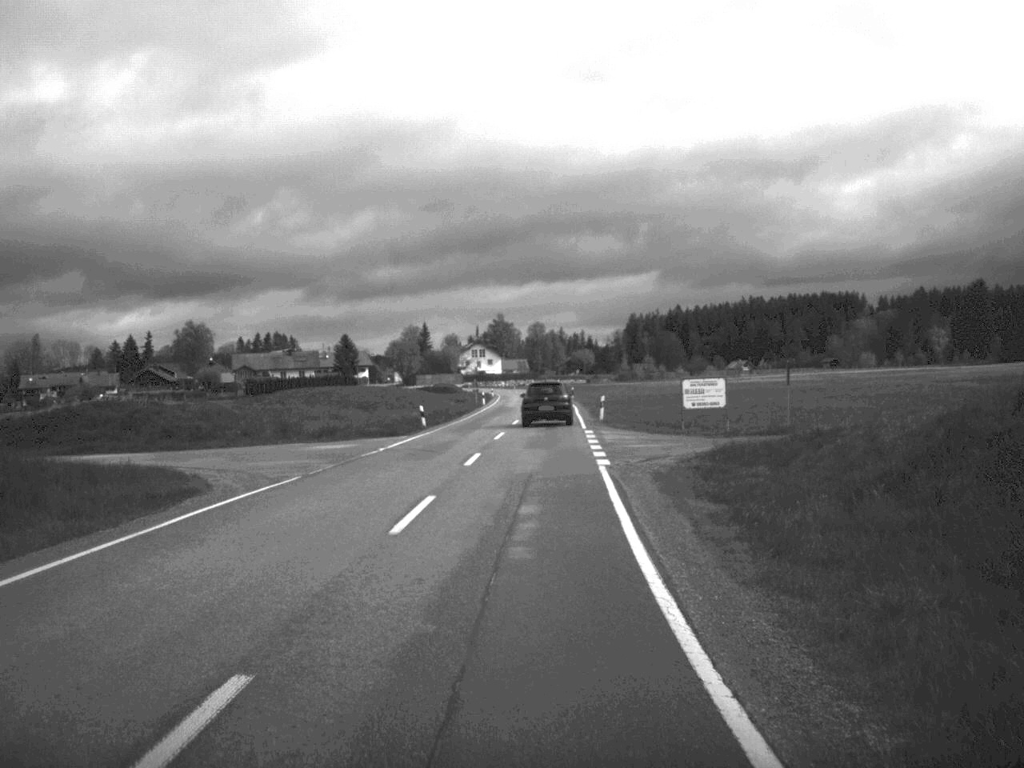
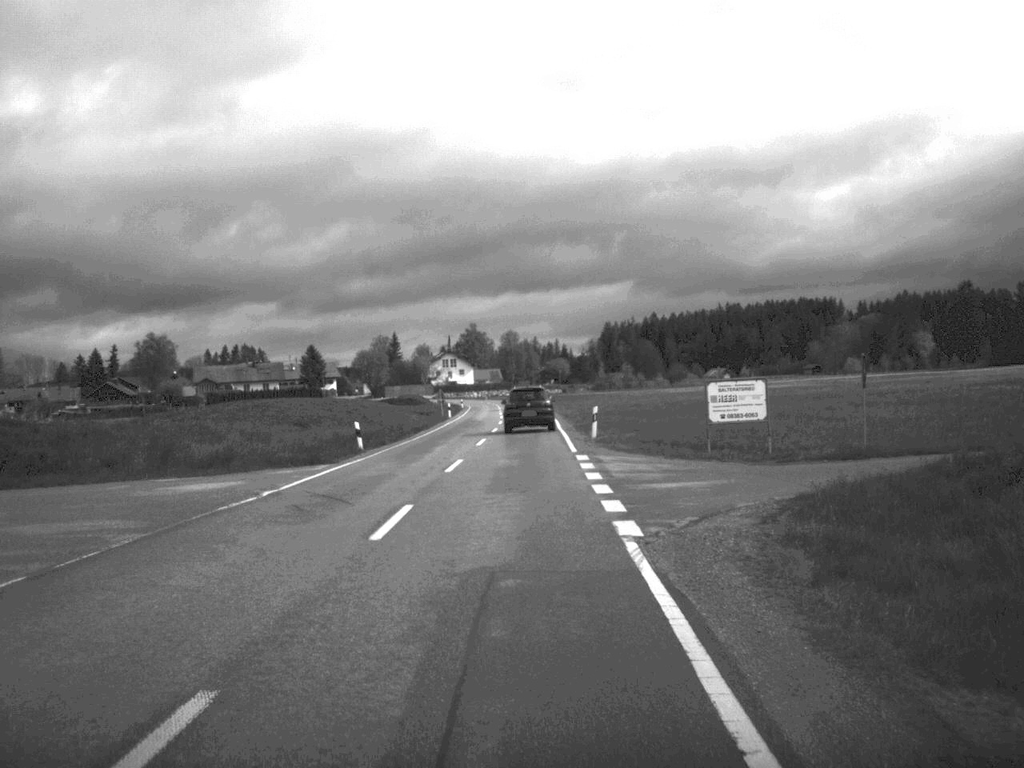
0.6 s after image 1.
(+0.1, +12.0) m; +1°
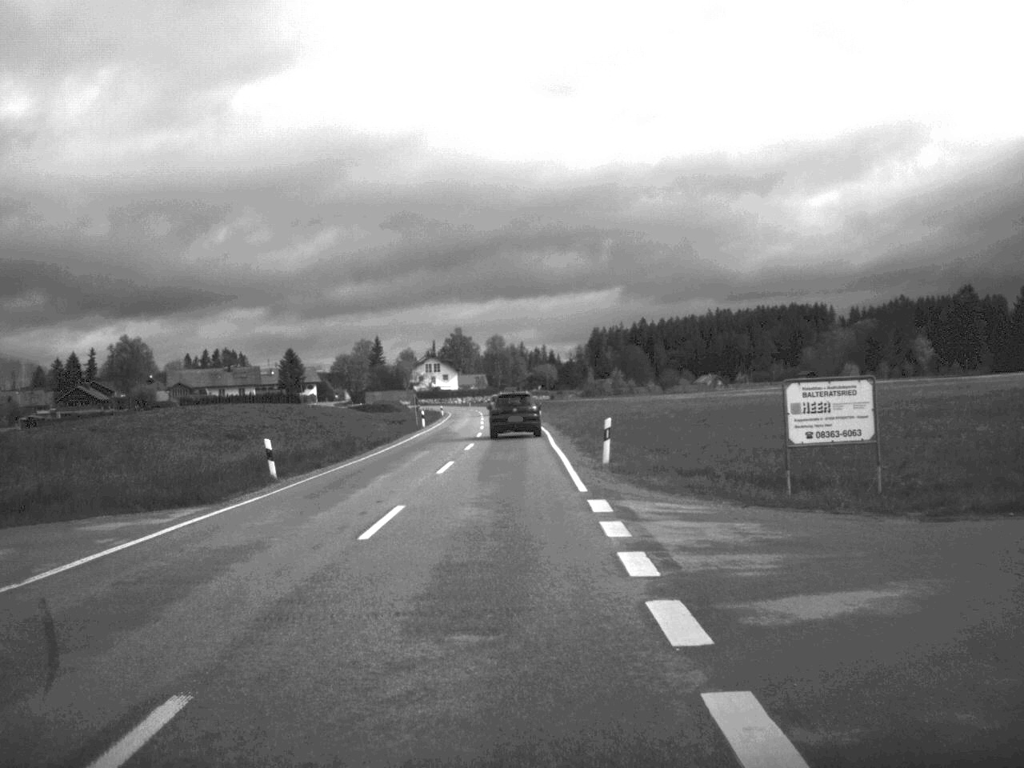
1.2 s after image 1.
(+0.1, +11.4) m; 0°
